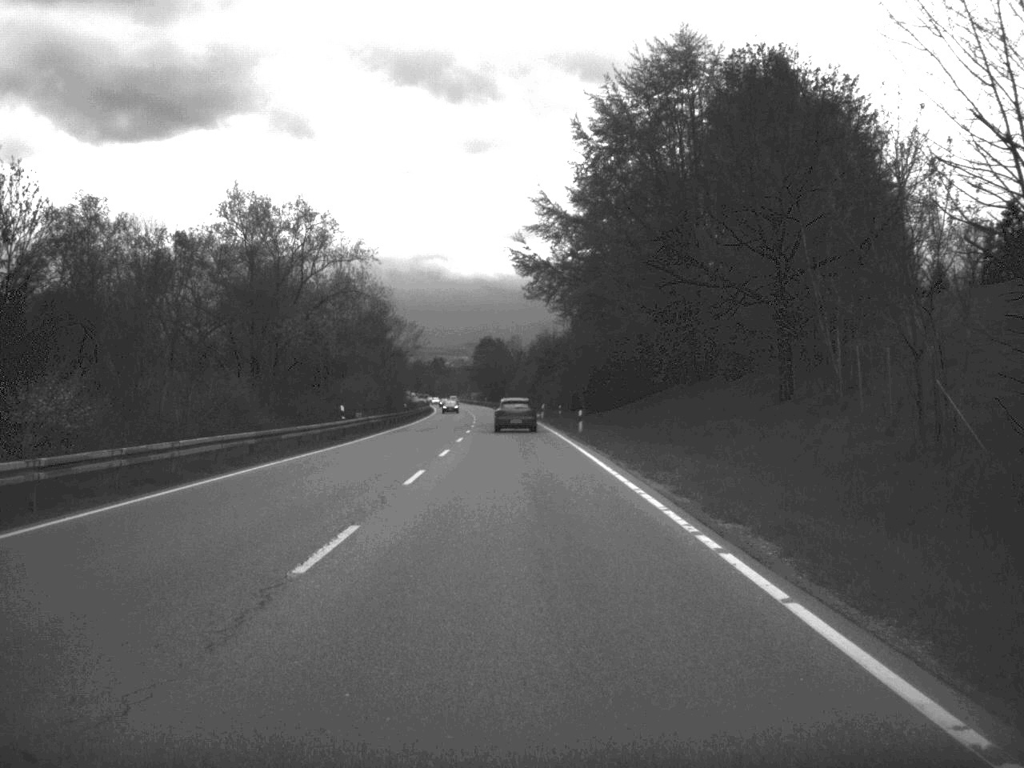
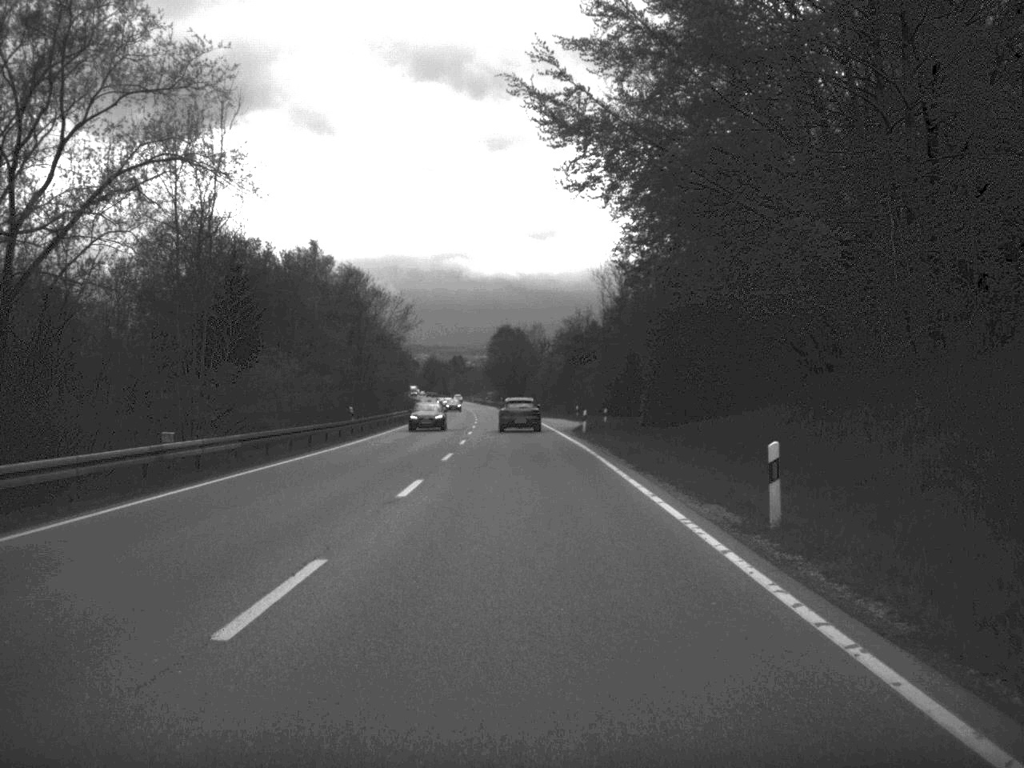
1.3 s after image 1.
(-0.4, +38.0) m; -1°
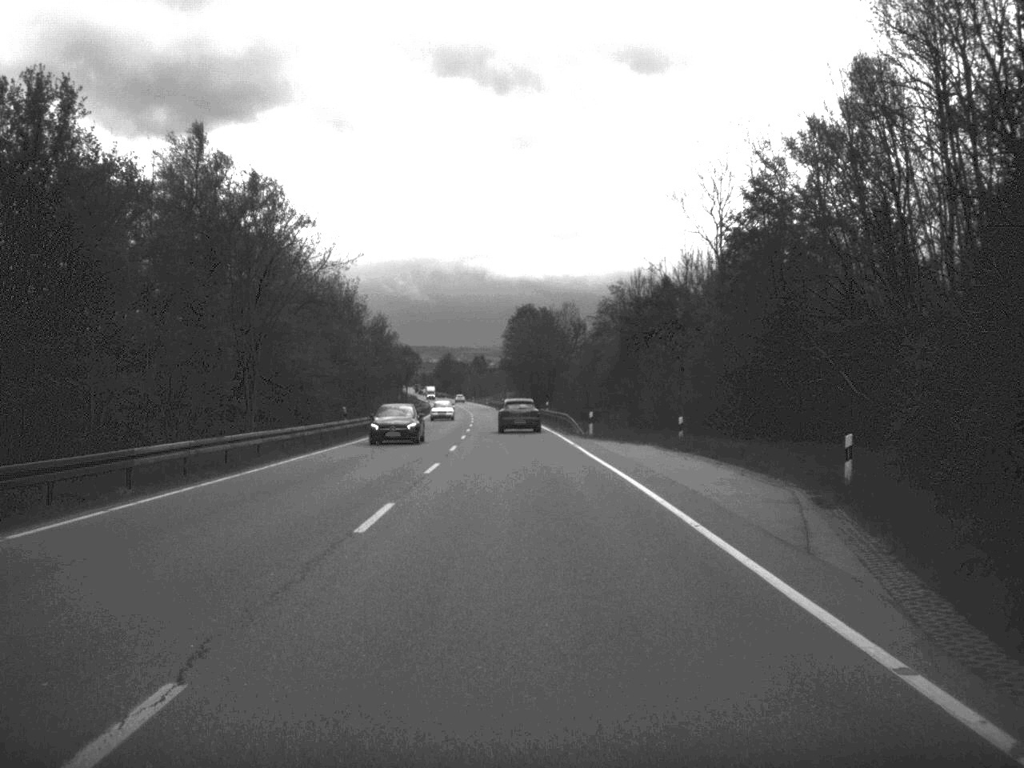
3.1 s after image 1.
(-0.5, +52.4) m; -1°
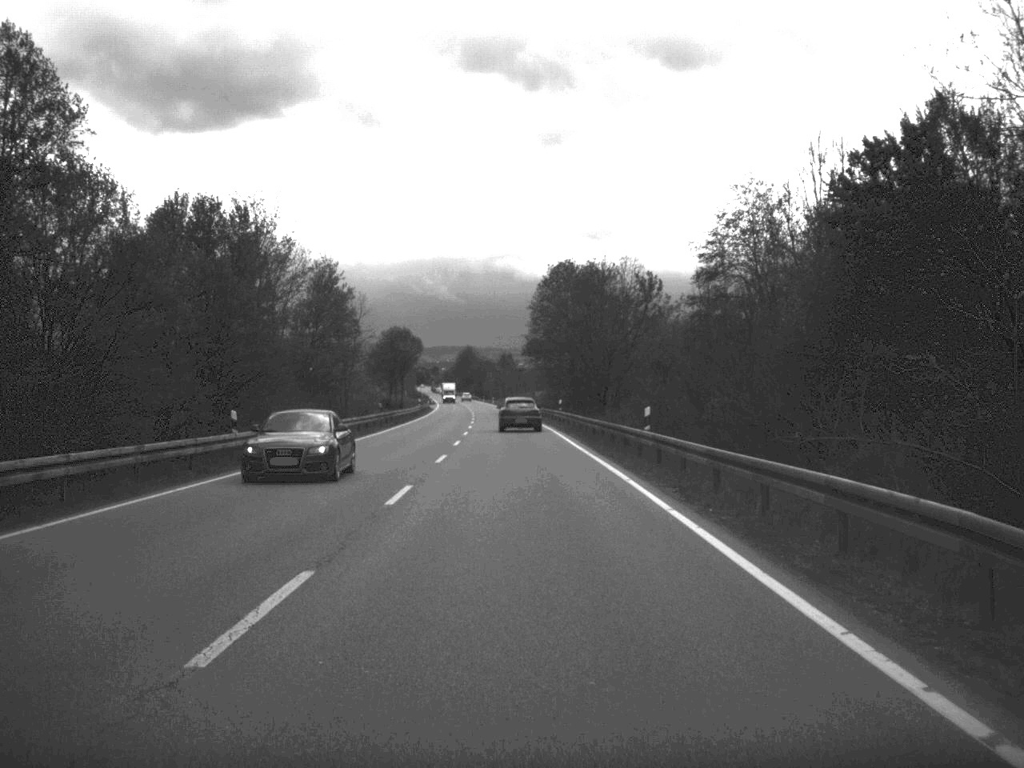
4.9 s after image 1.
(-0.7, +54.9) m; -1°
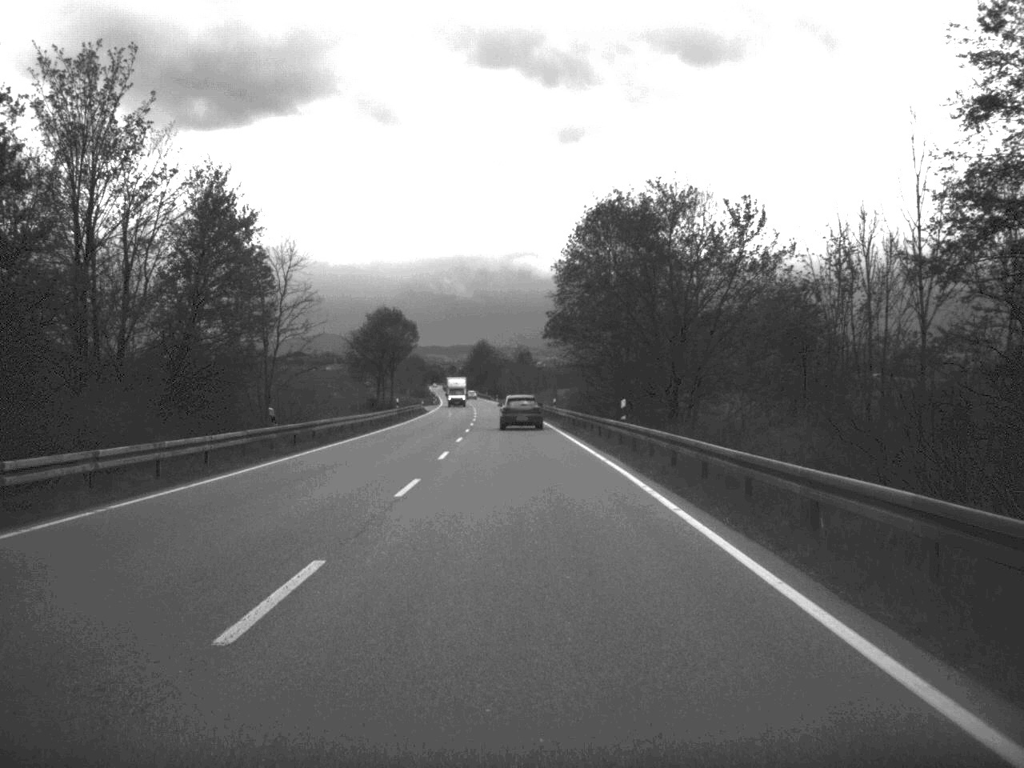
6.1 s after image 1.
(-0.3, +34.3) m; -1°
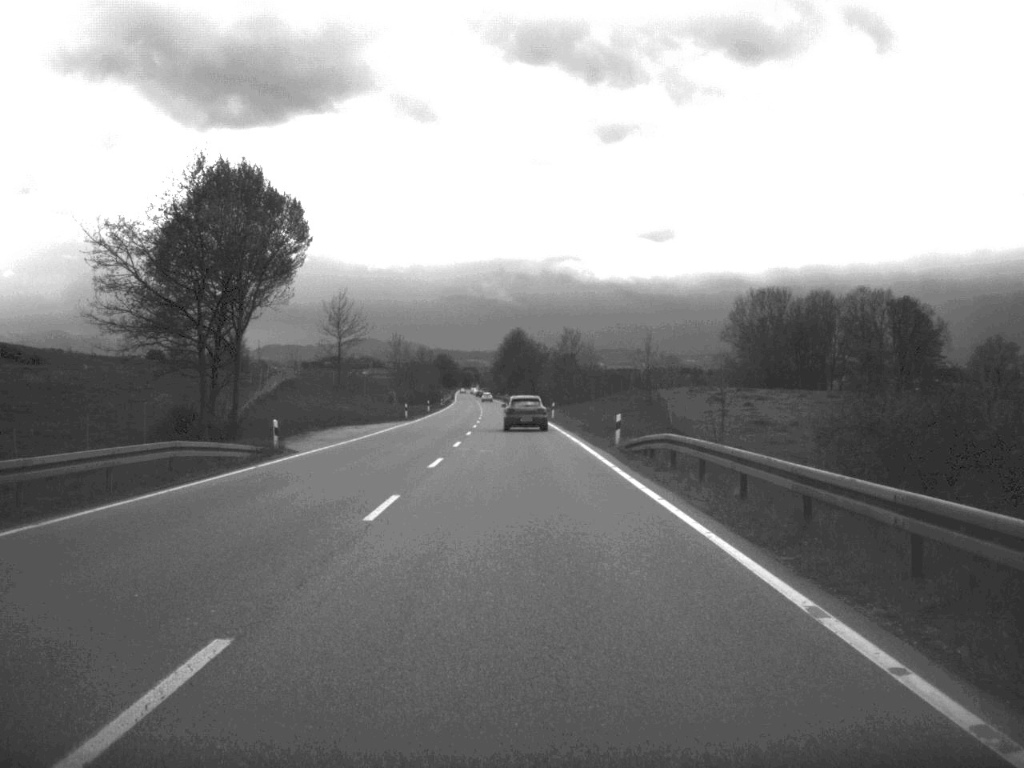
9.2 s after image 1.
(-1.6, +86.2) m; -2°
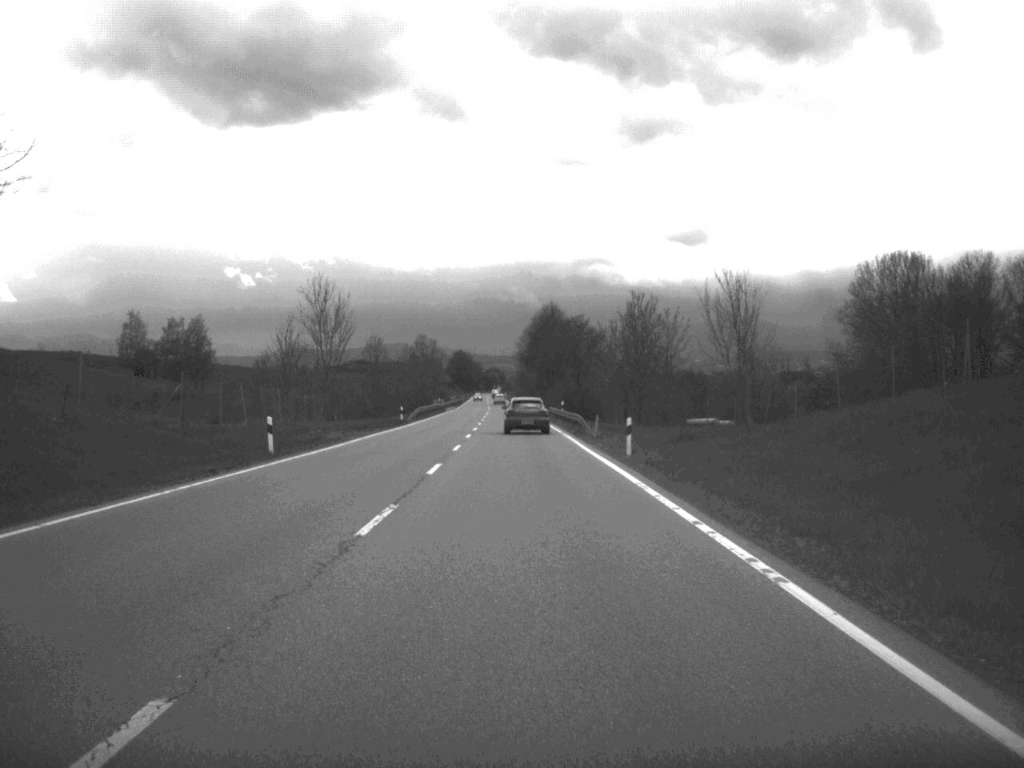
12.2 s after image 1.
(-1.3, +84.0) m; -2°
